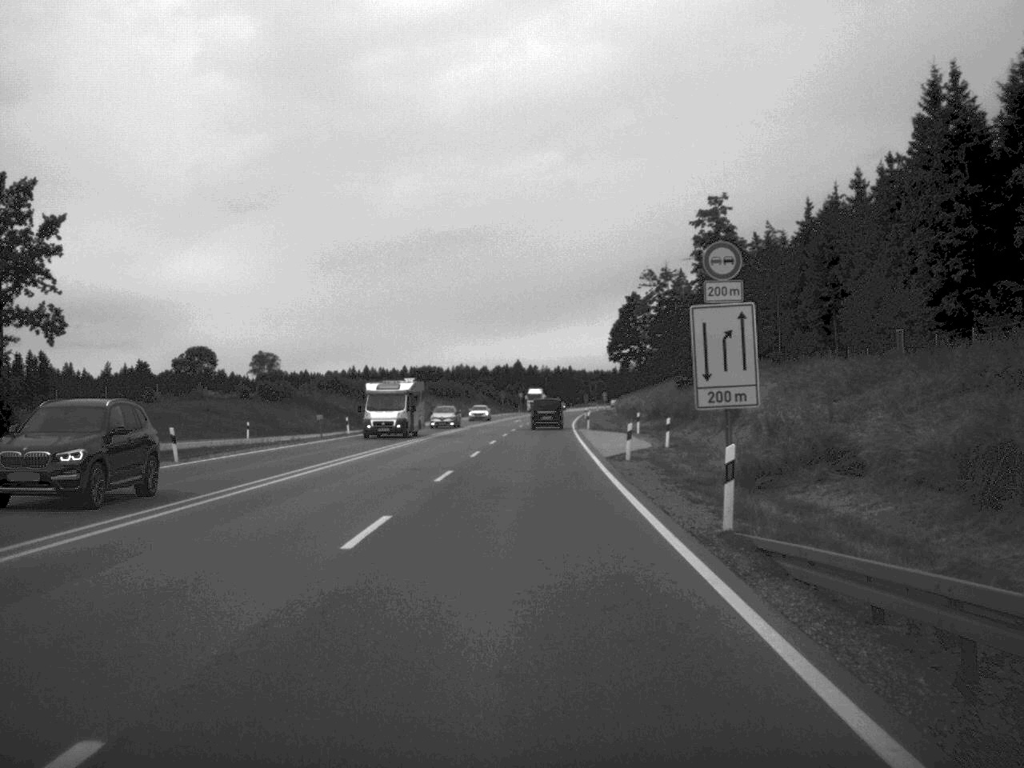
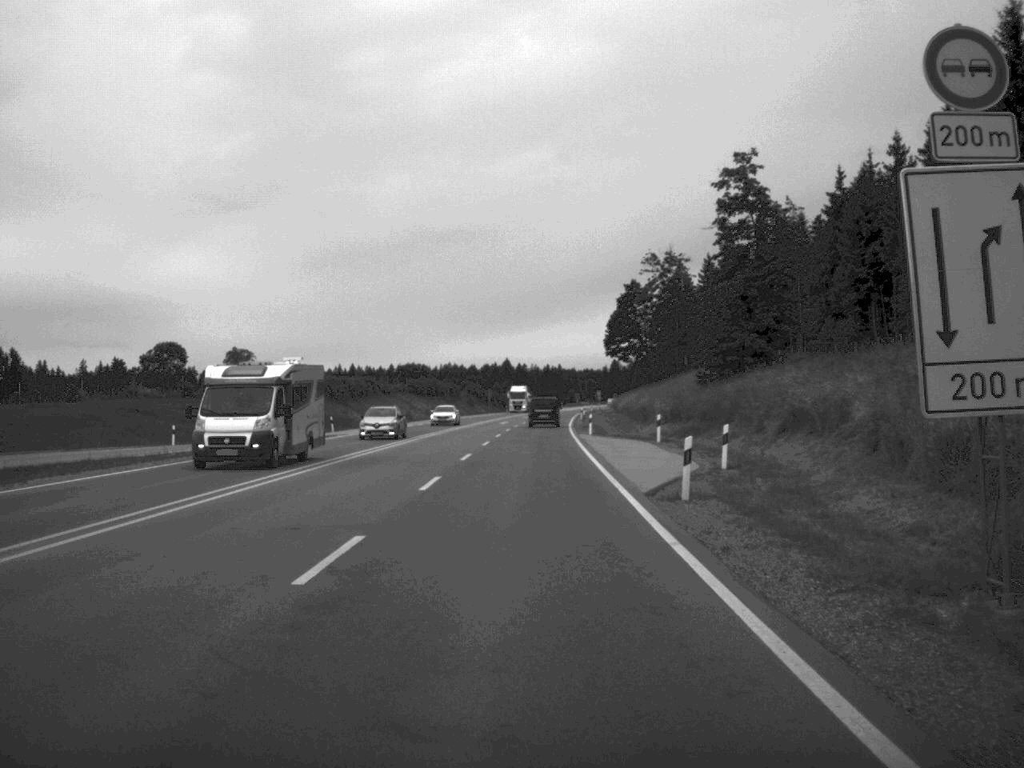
(+0.1, +14.7) m; 0°
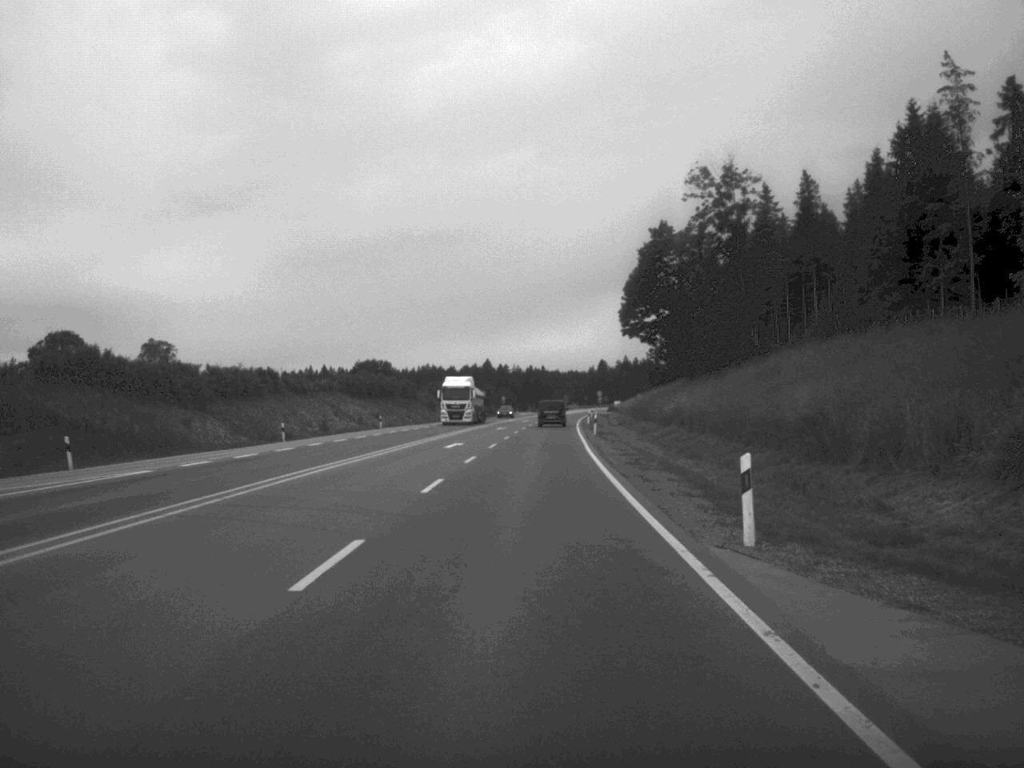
(+0.3, +47.8) m; +1°
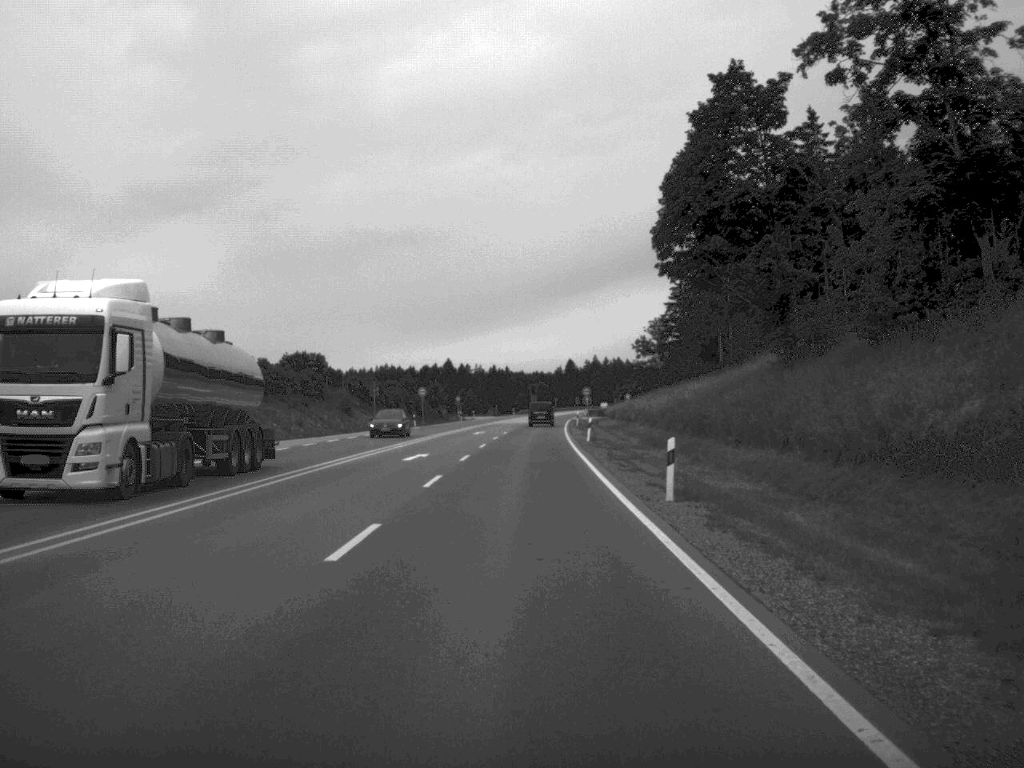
(+0.6, +45.7) m; +2°
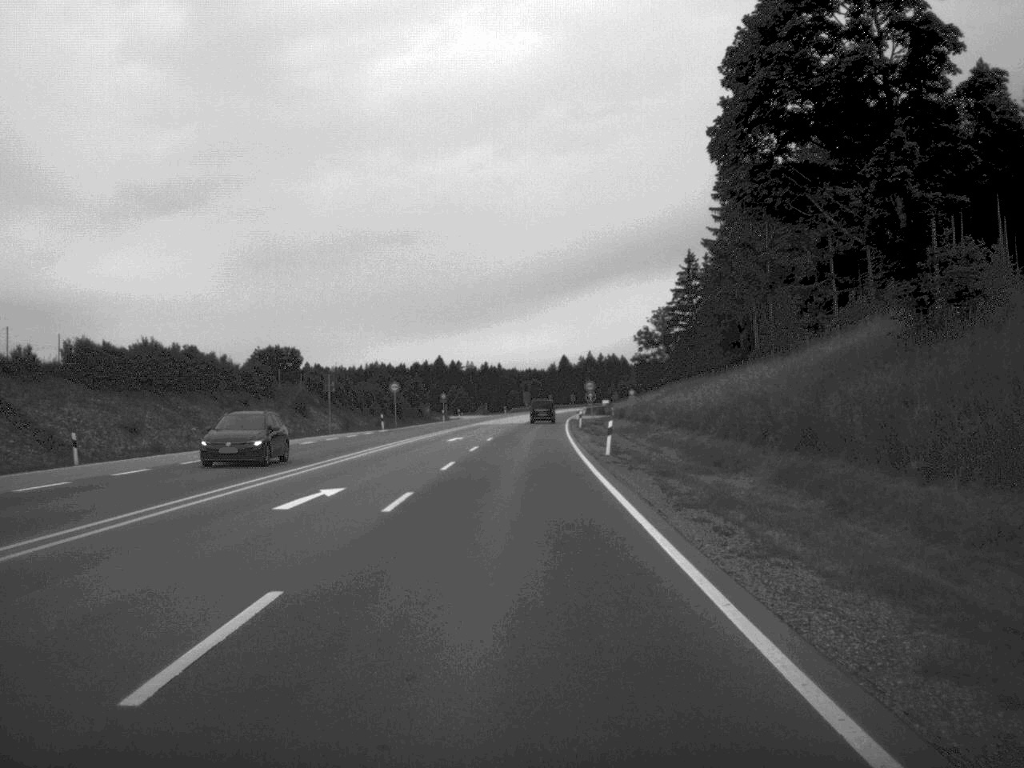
(+0.1, +18.1) m; 0°
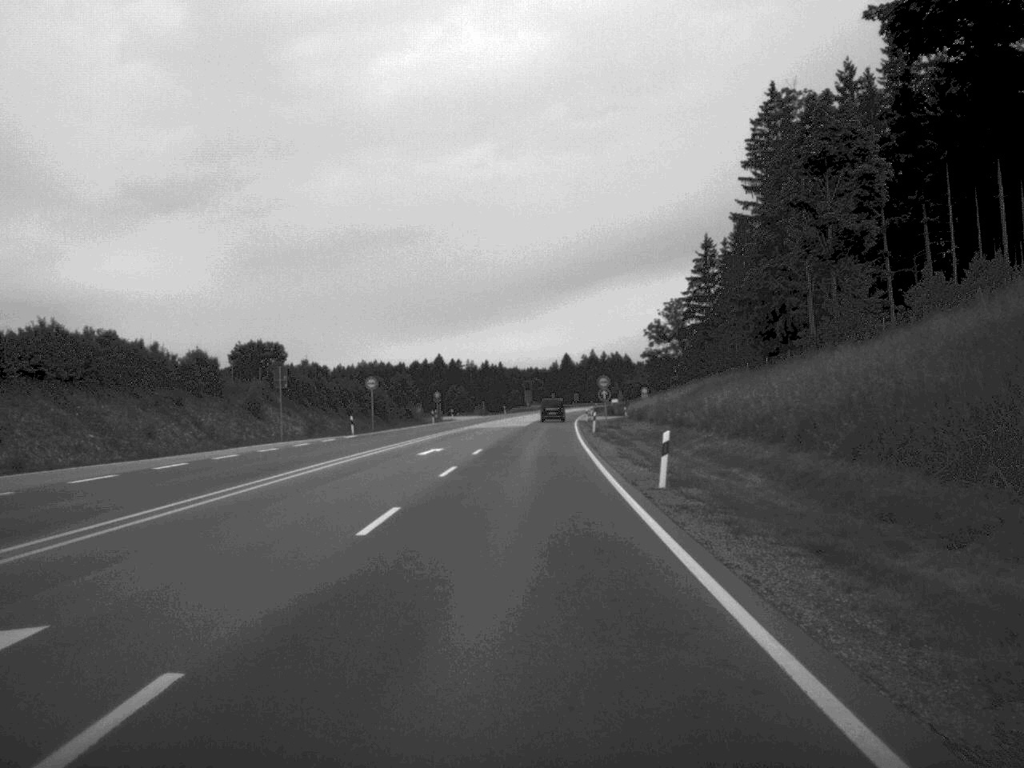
(0.0, +15.2) m; 0°
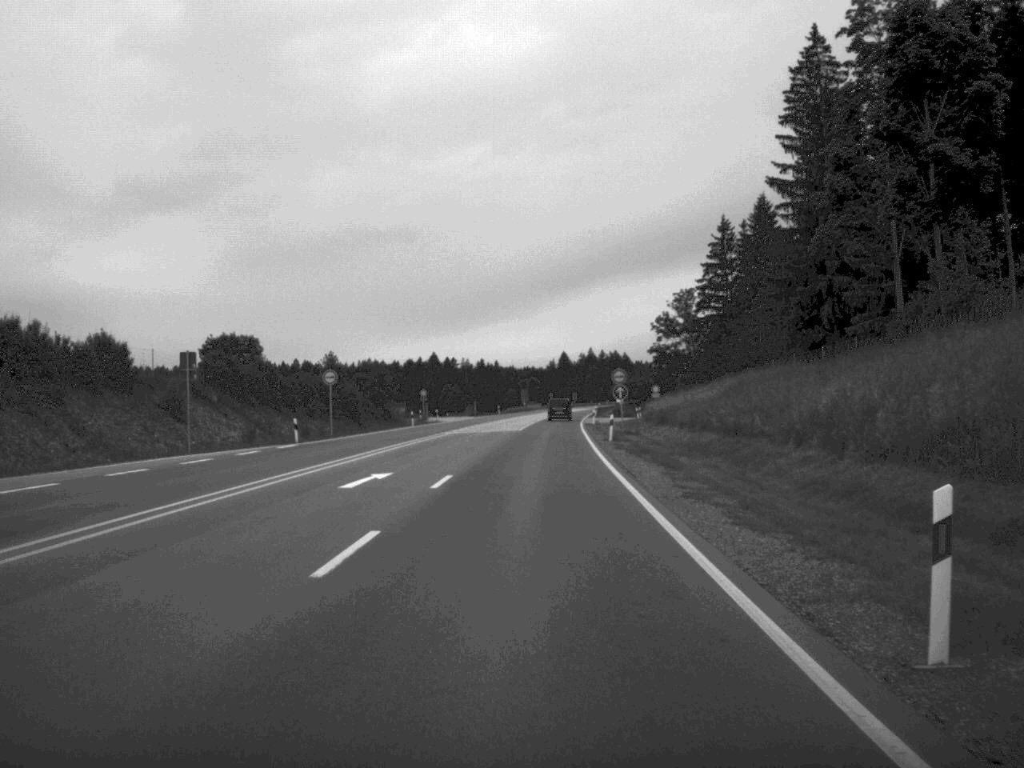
(0.0, +15.9) m; 0°
